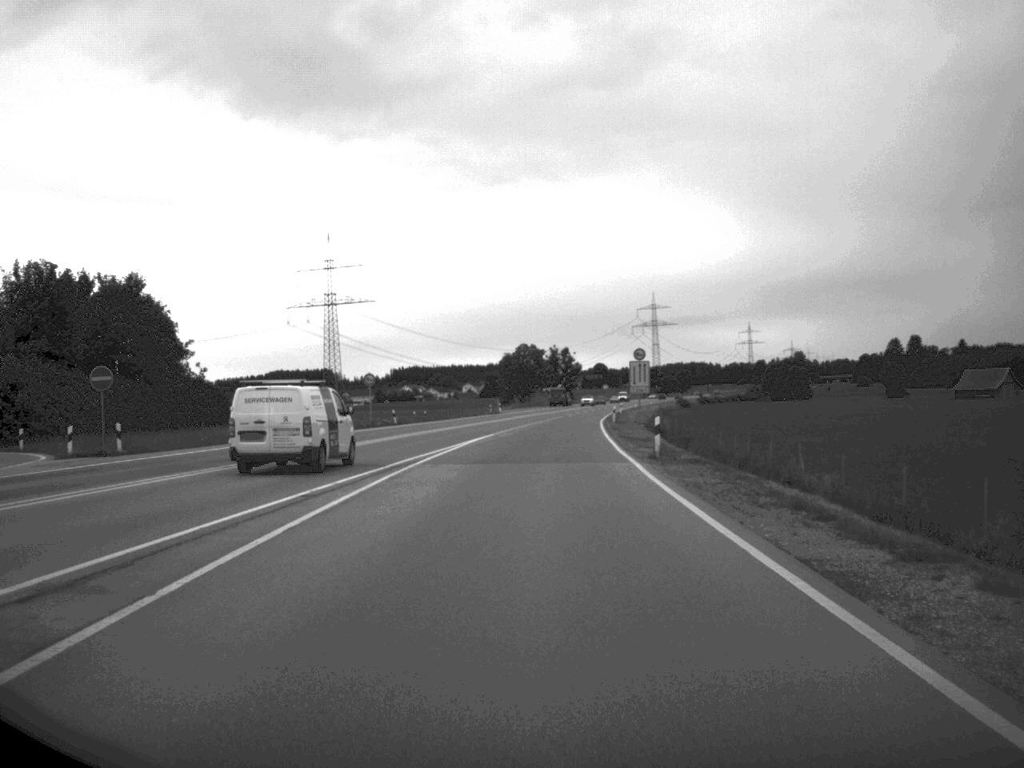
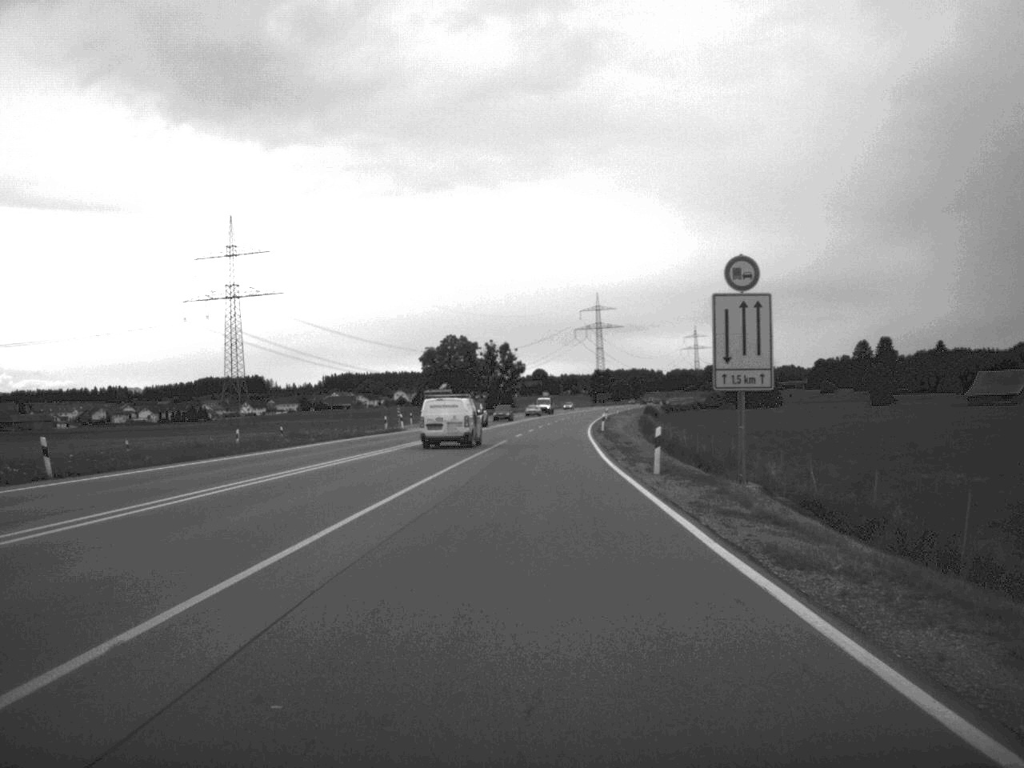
(+1.2, +52.9) m; +3°
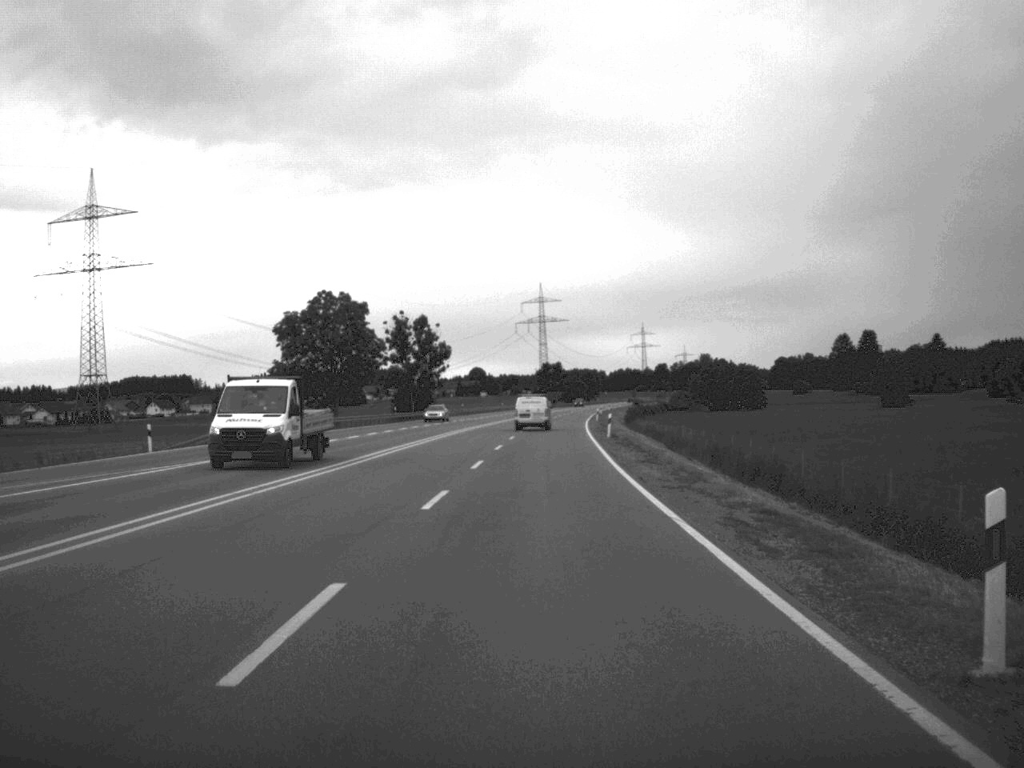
(+1.3, +68.8) m; +3°
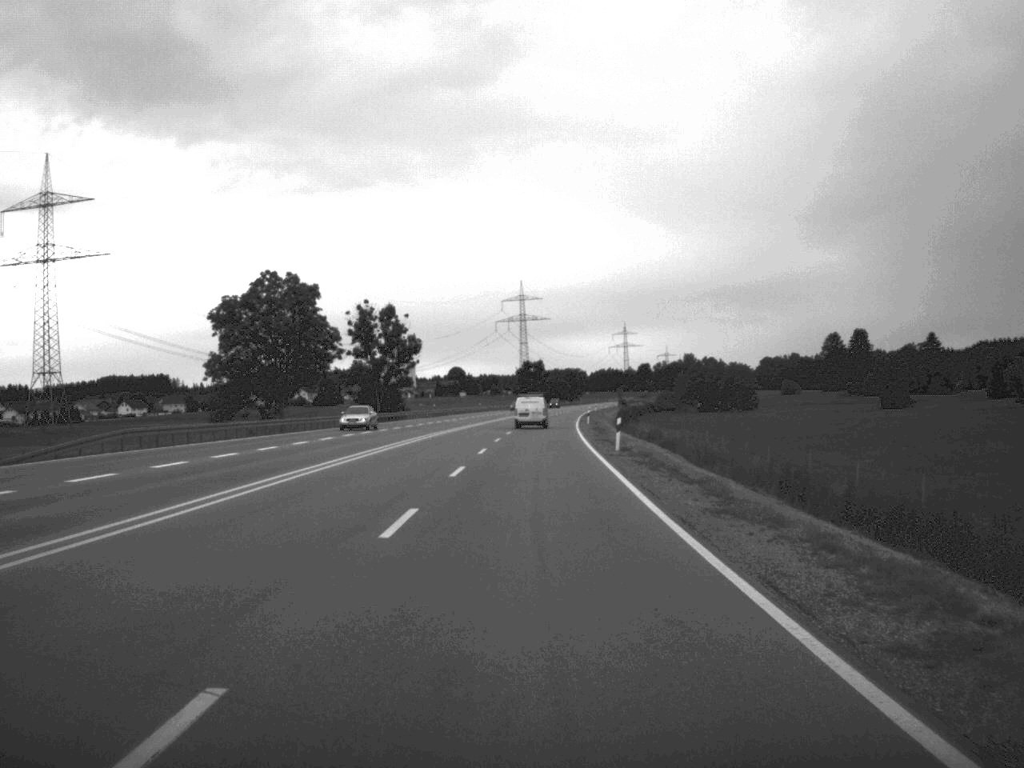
(+0.1, +16.0) m; +1°
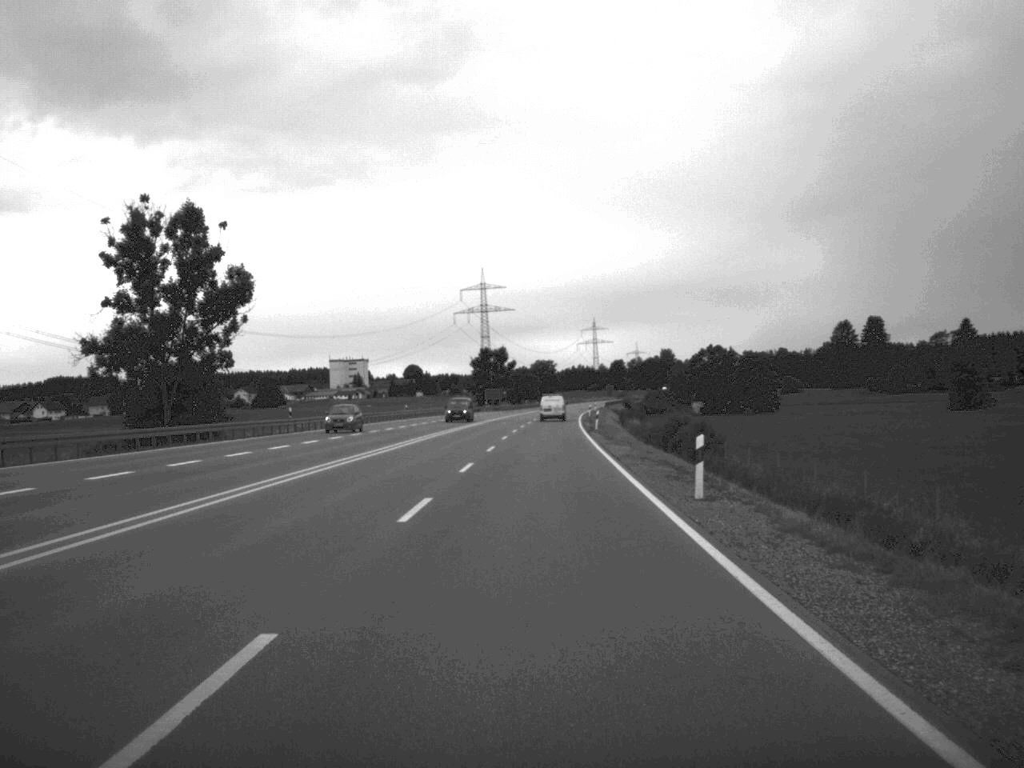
(+0.9, +69.9) m; +1°
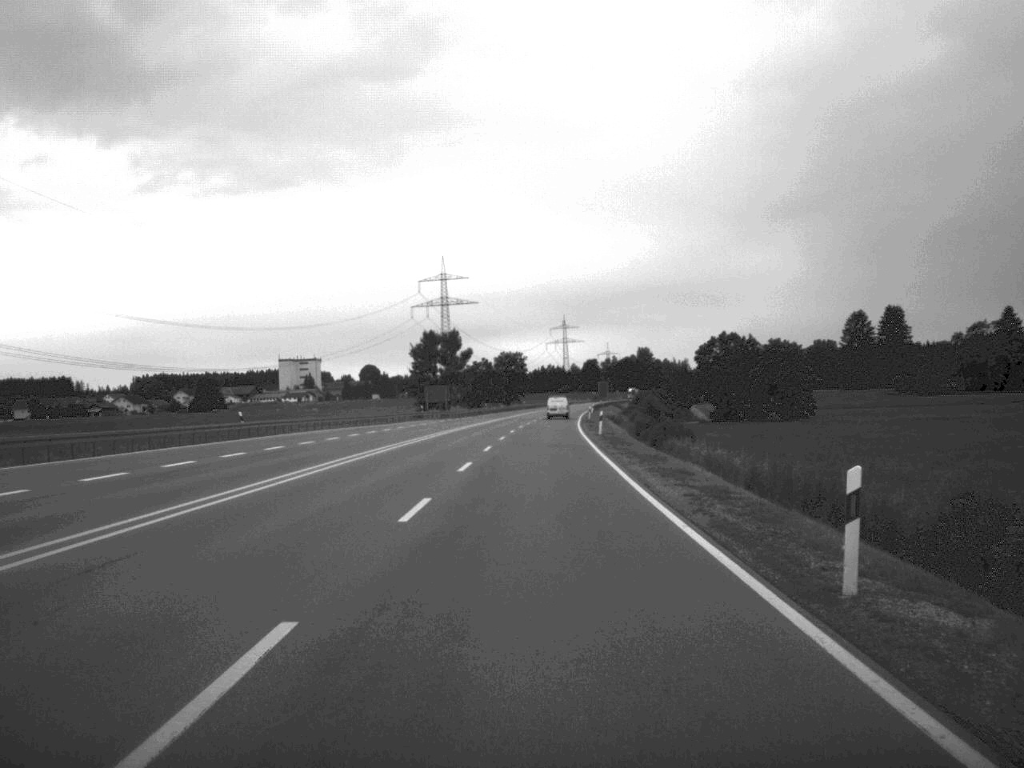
(+0.8, +59.2) m; +1°
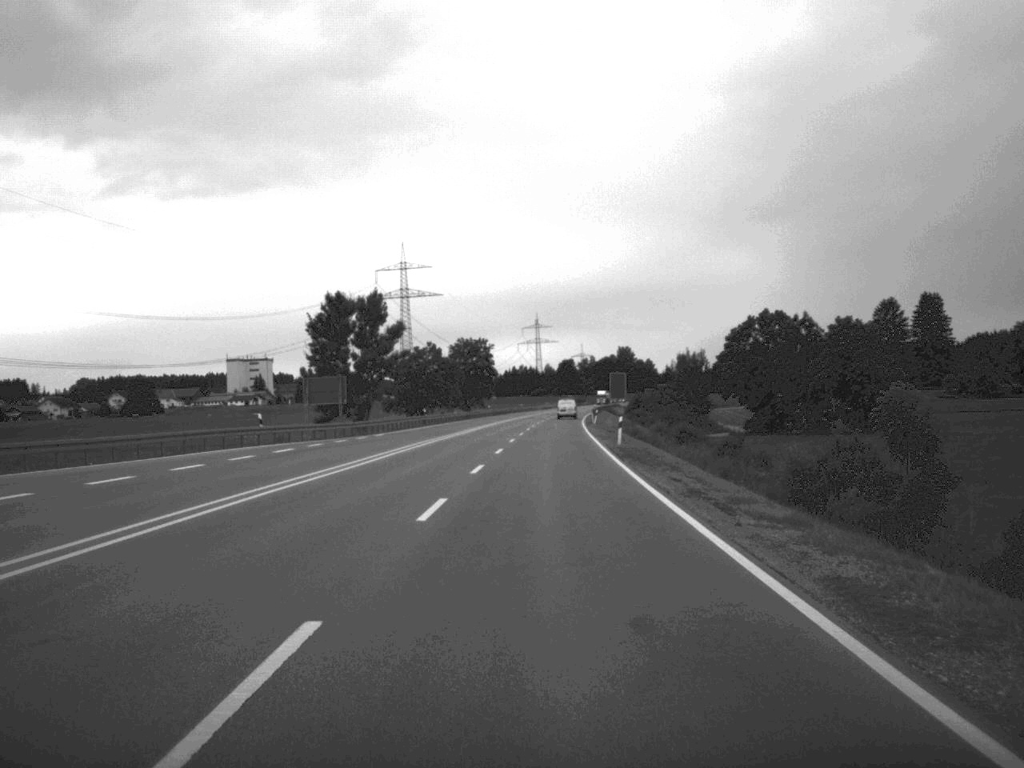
(+0.5, +59.4) m; +1°
